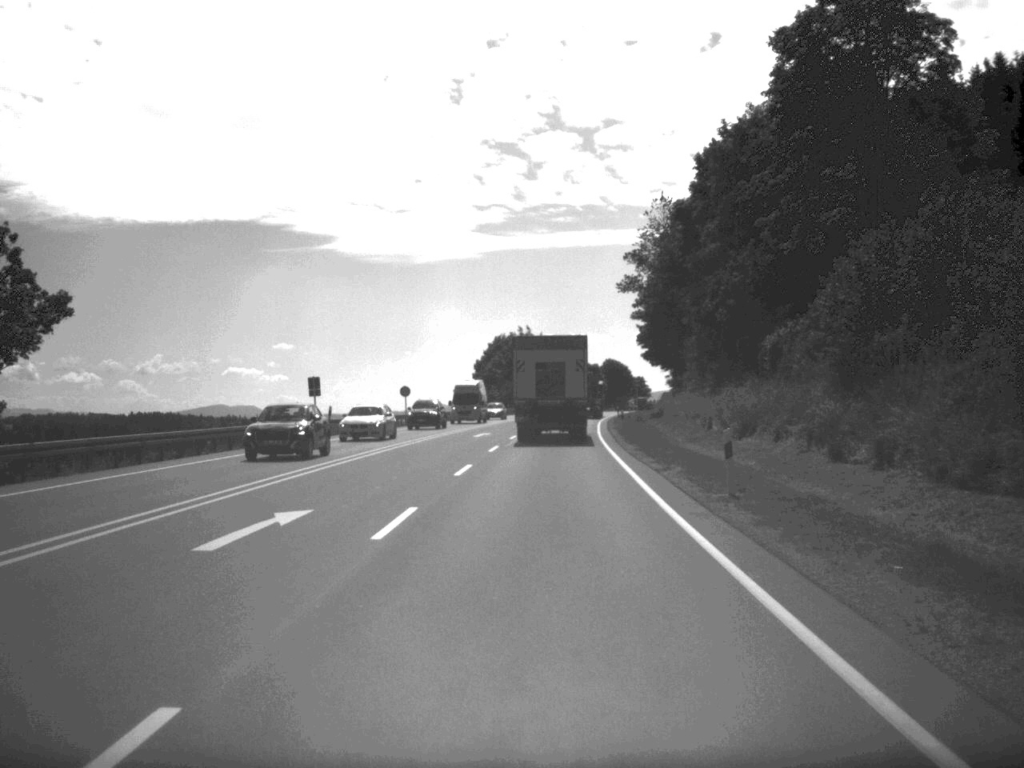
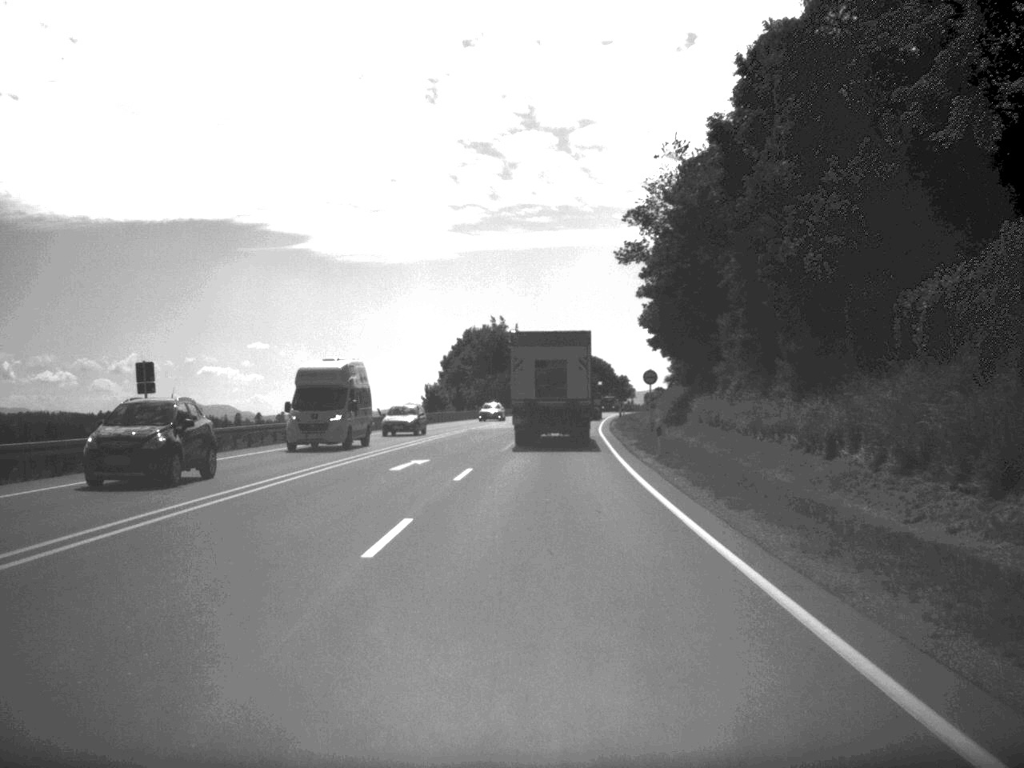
(+0.2, +25.2) m; +1°
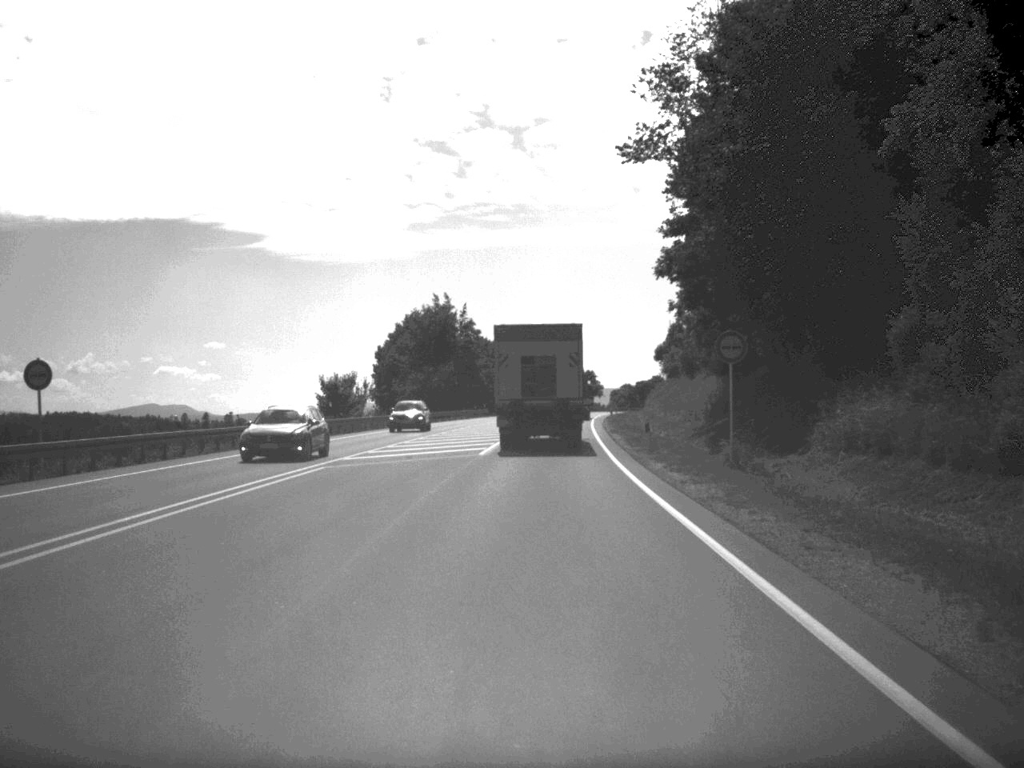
(+0.6, +36.5) m; +2°
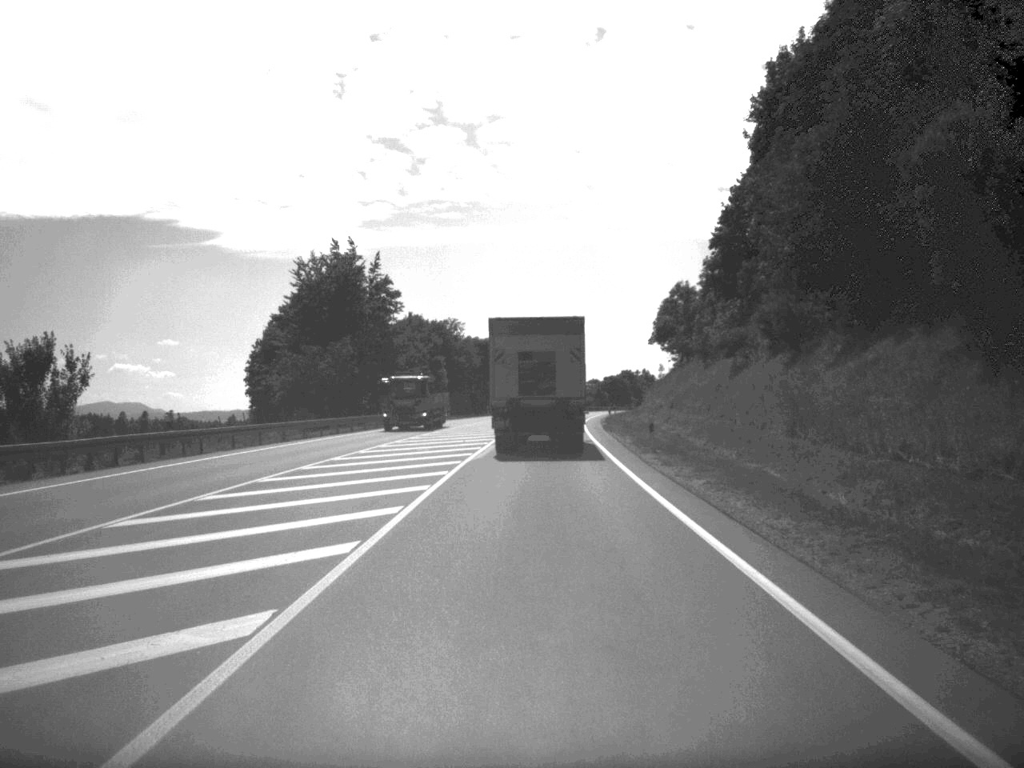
(+0.7, +49.4) m; +2°
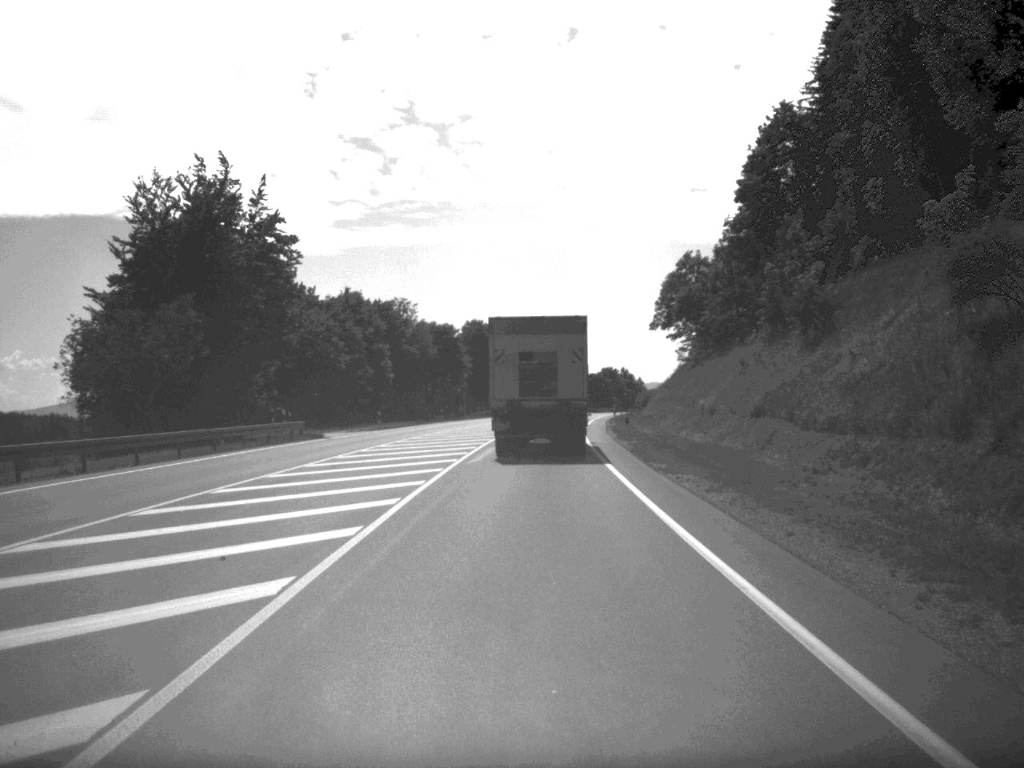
(+0.4, +34.0) m; +1°
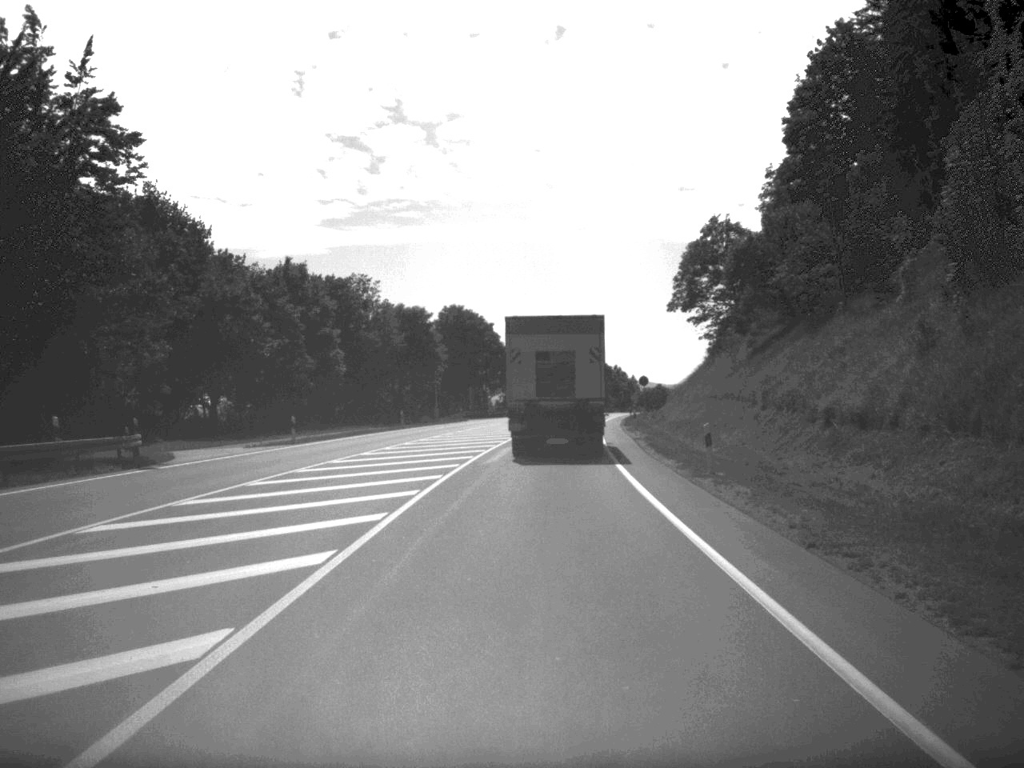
(+0.1, +24.9) m; 0°
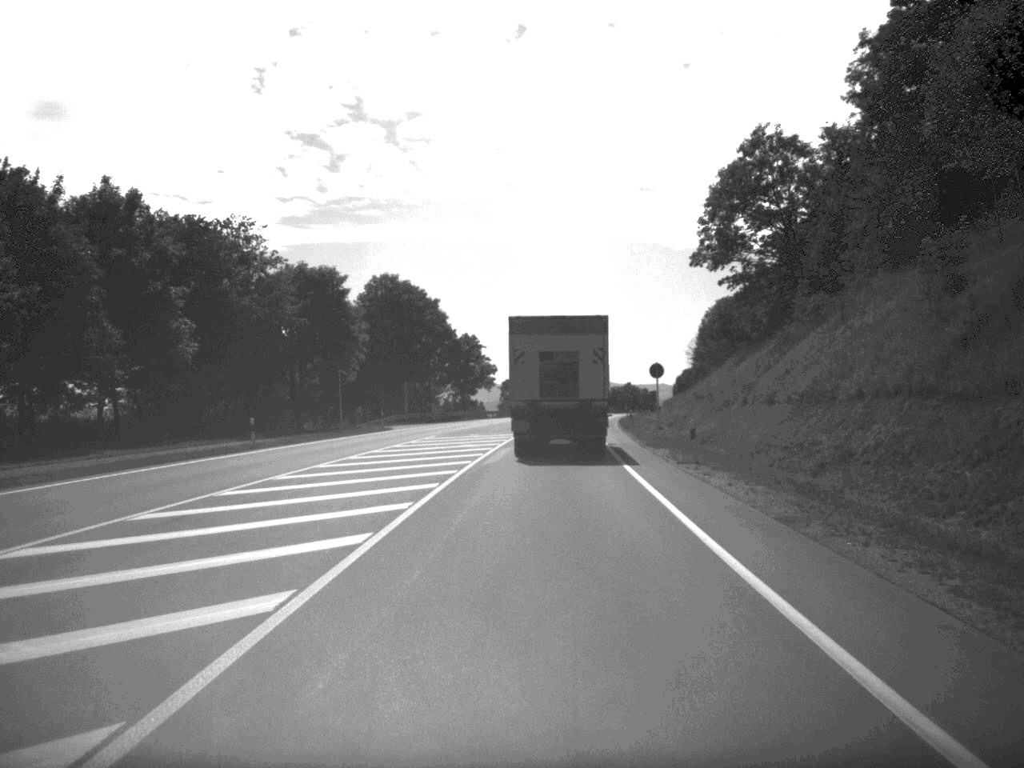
(+0.4, +34.0) m; +2°
